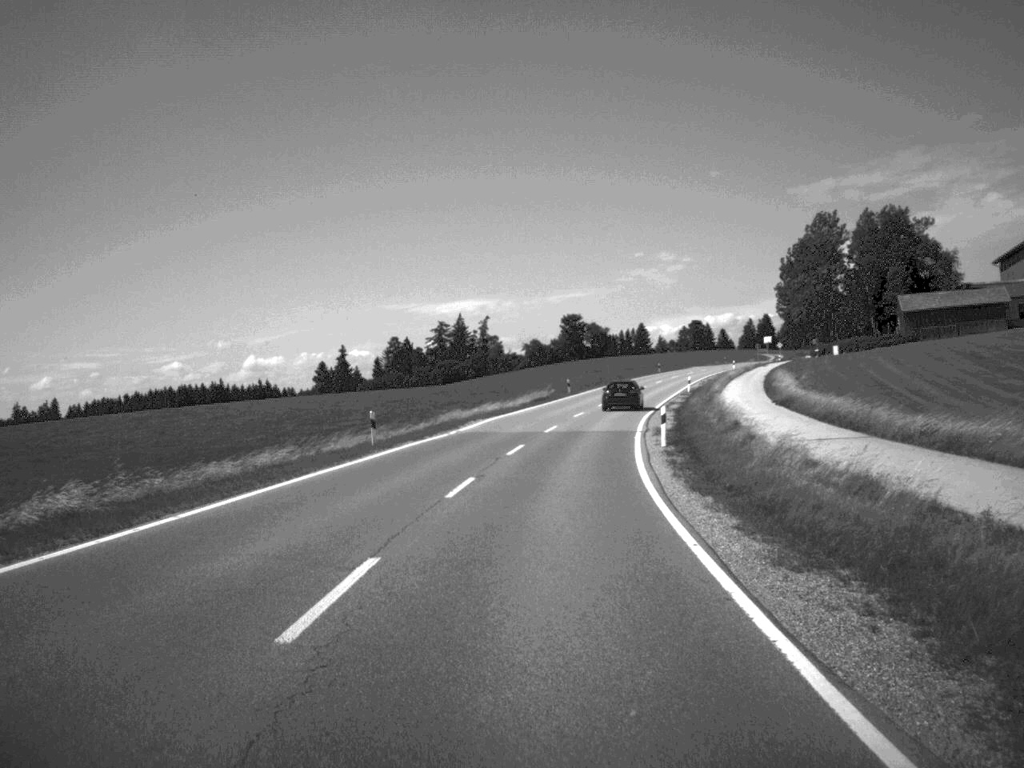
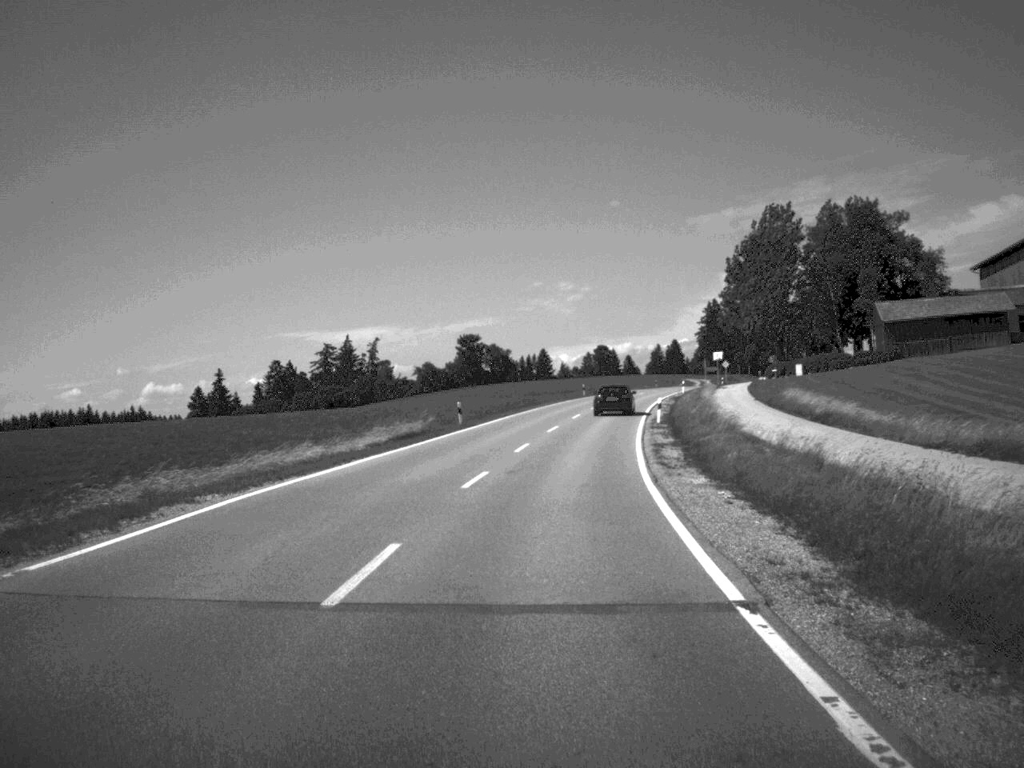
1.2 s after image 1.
(+1.3, +33.1) m; +4°
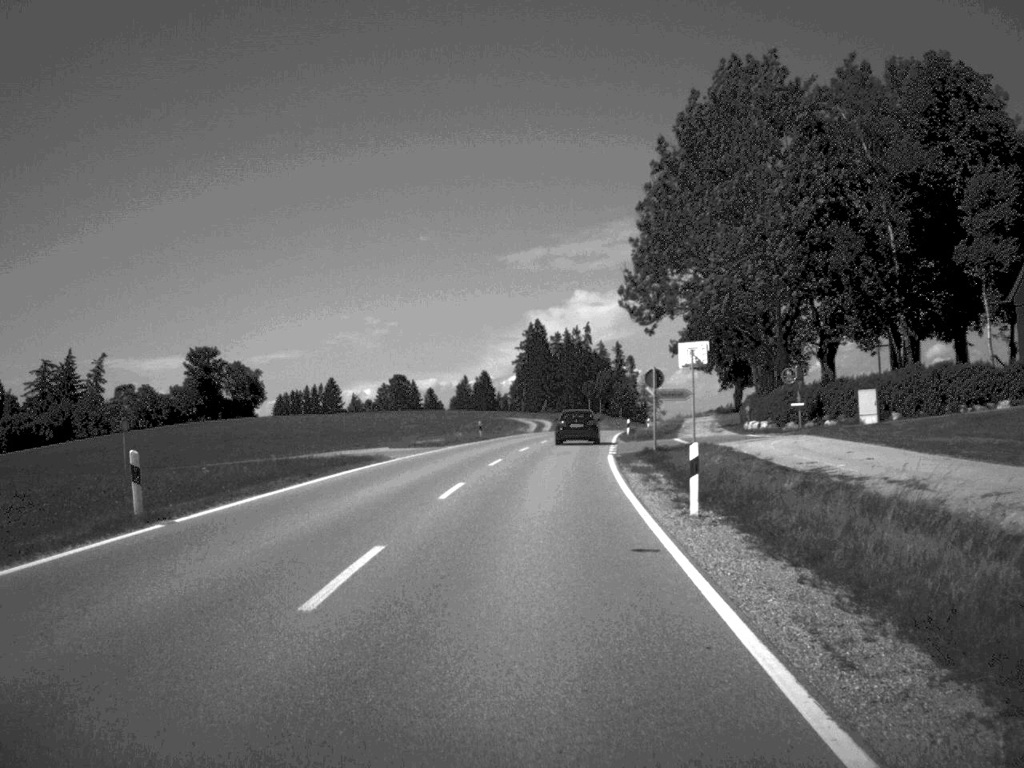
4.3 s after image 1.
(+7.0, +81.7) m; +9°
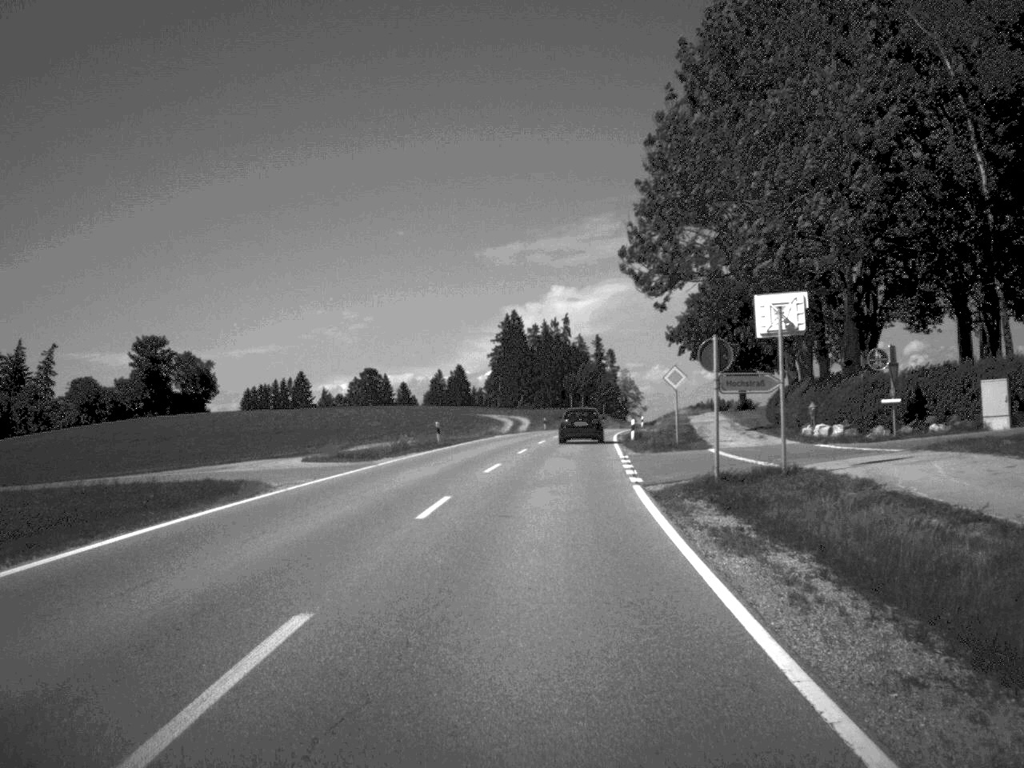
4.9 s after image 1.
(+0.1, +16.1) m; +1°
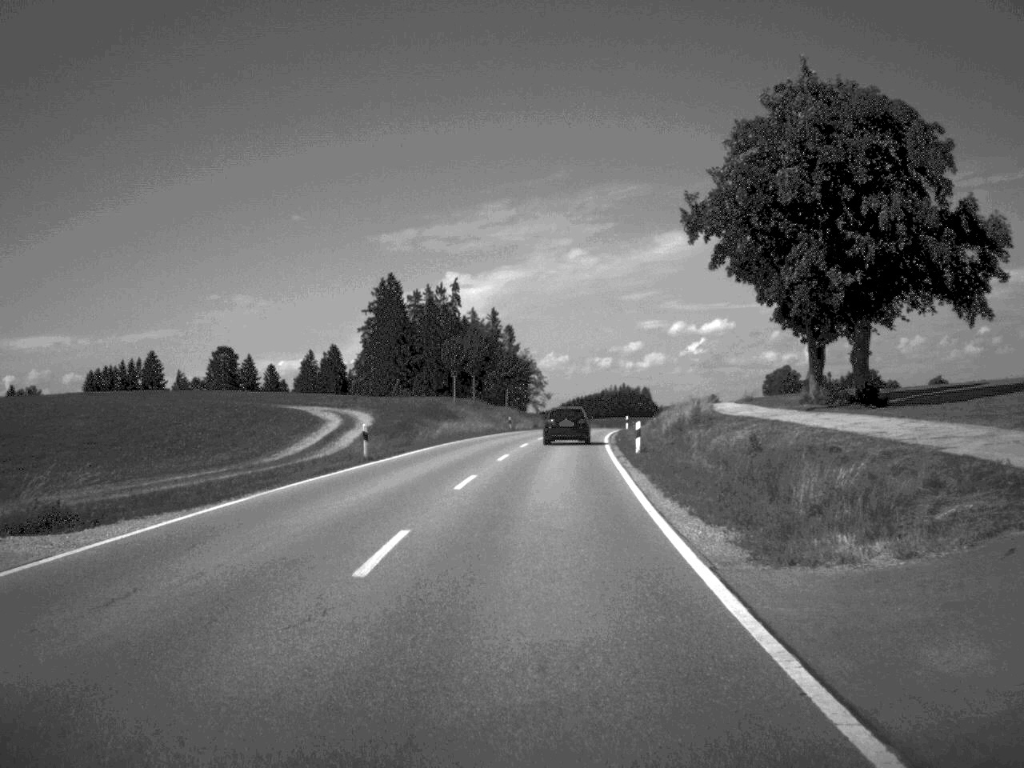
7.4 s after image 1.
(+2.8, +64.4) m; +5°
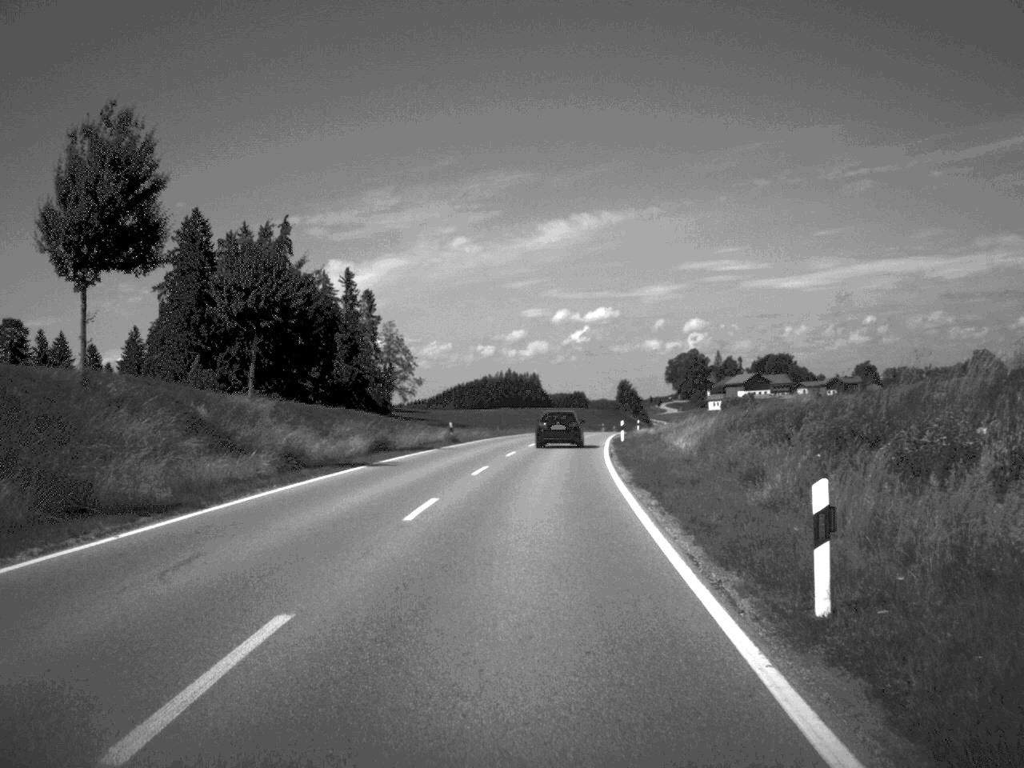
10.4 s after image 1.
(+3.6, +76.0) m; +5°
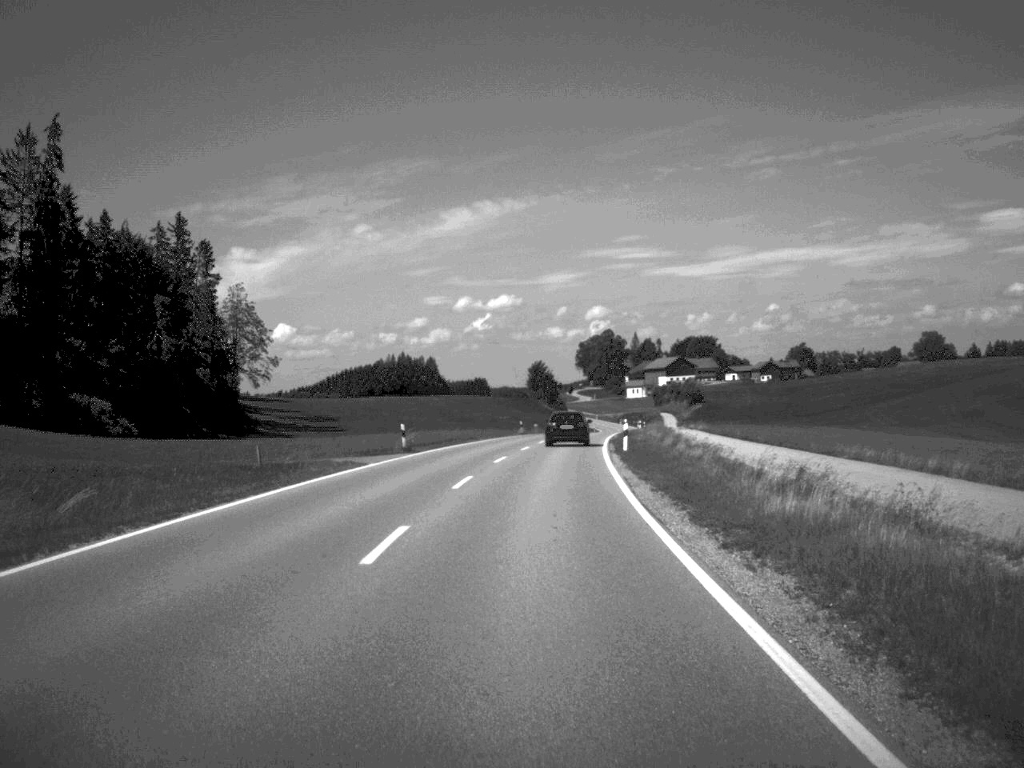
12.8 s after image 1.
(+2.4, +63.2) m; +4°
